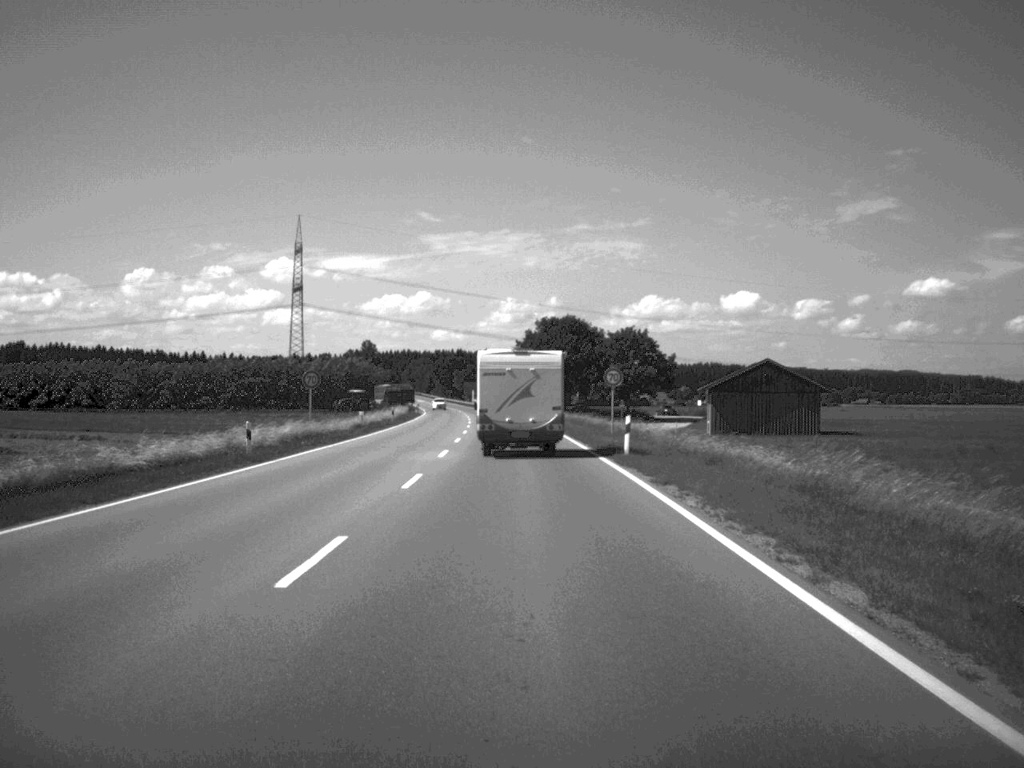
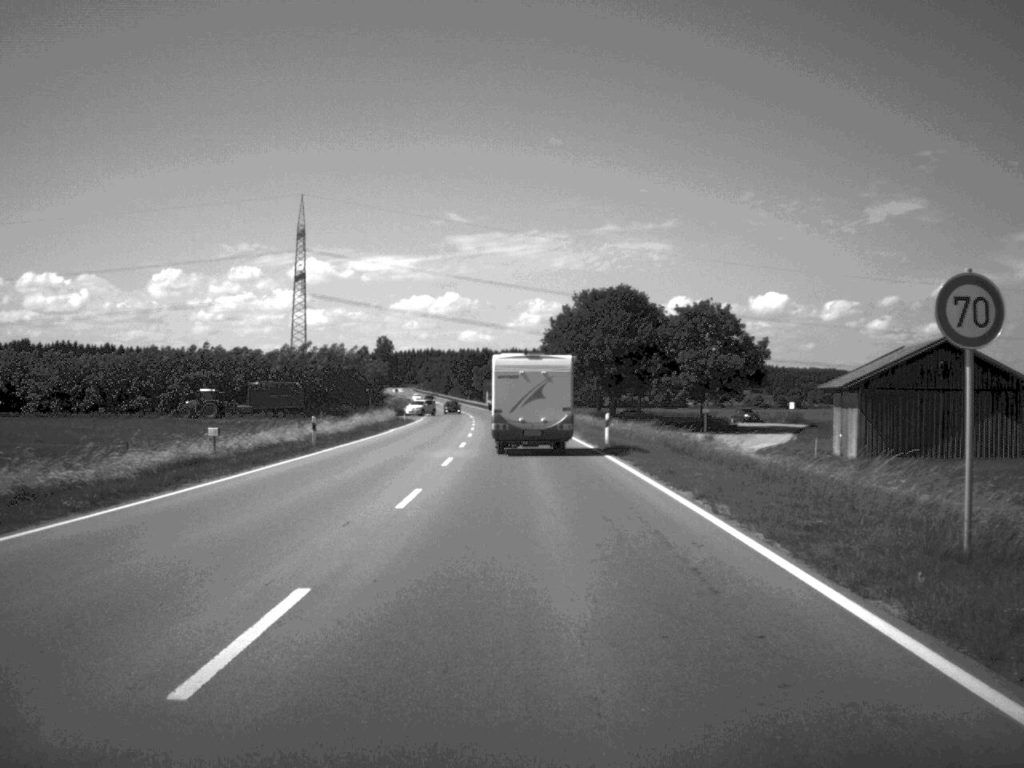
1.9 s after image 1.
(-0.5, +39.5) m; -1°
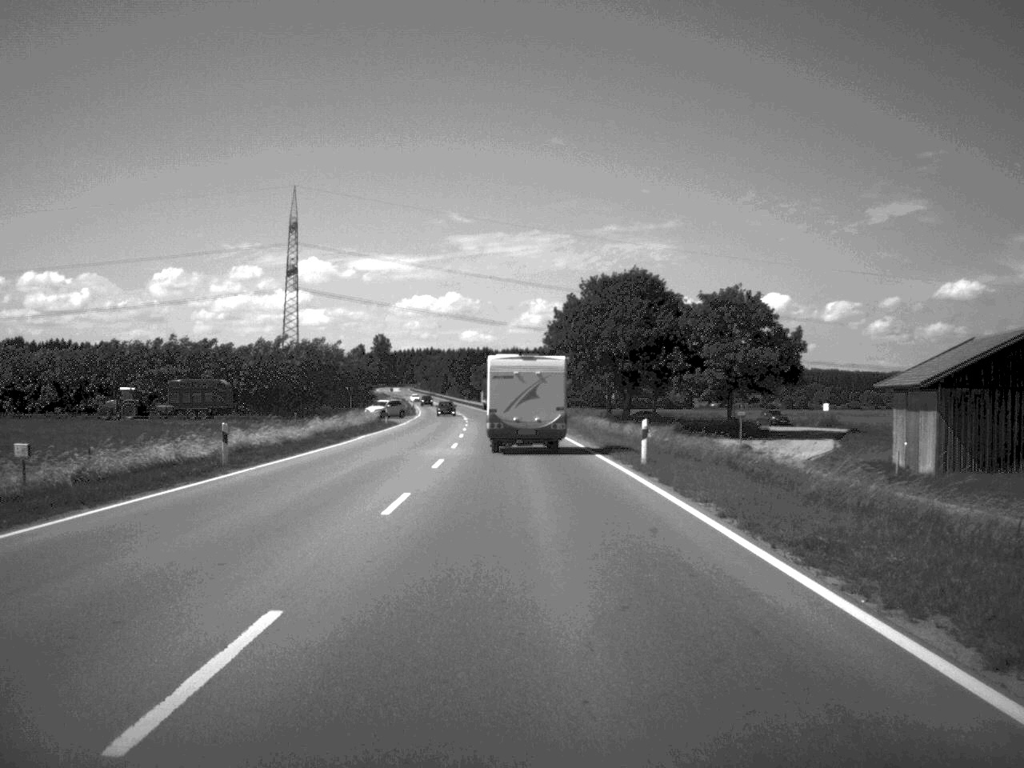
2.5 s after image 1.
(0.0, +12.9) m; 0°
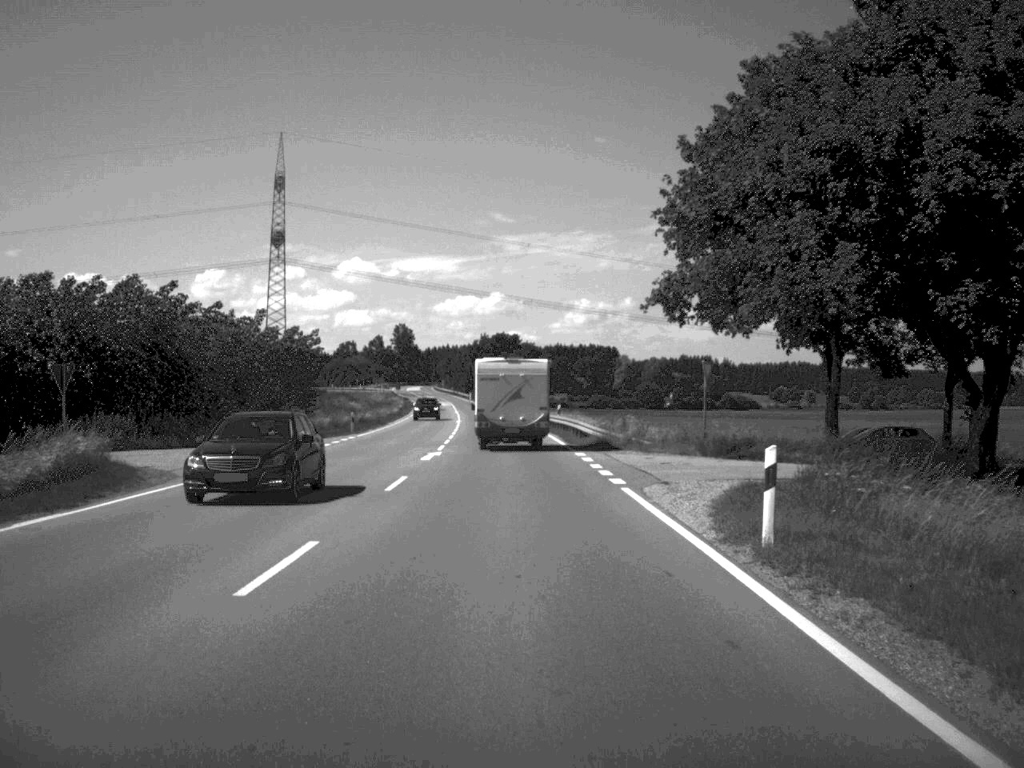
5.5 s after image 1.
(-1.0, +66.3) m; -2°
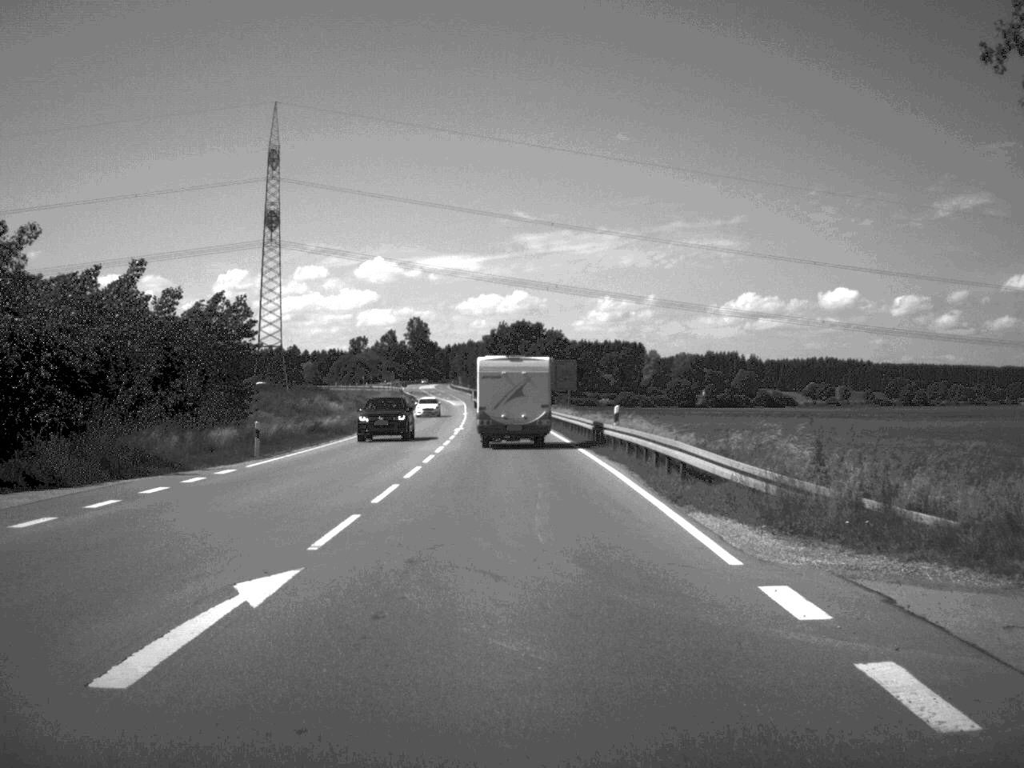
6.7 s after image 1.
(-0.3, +26.6) m; -1°
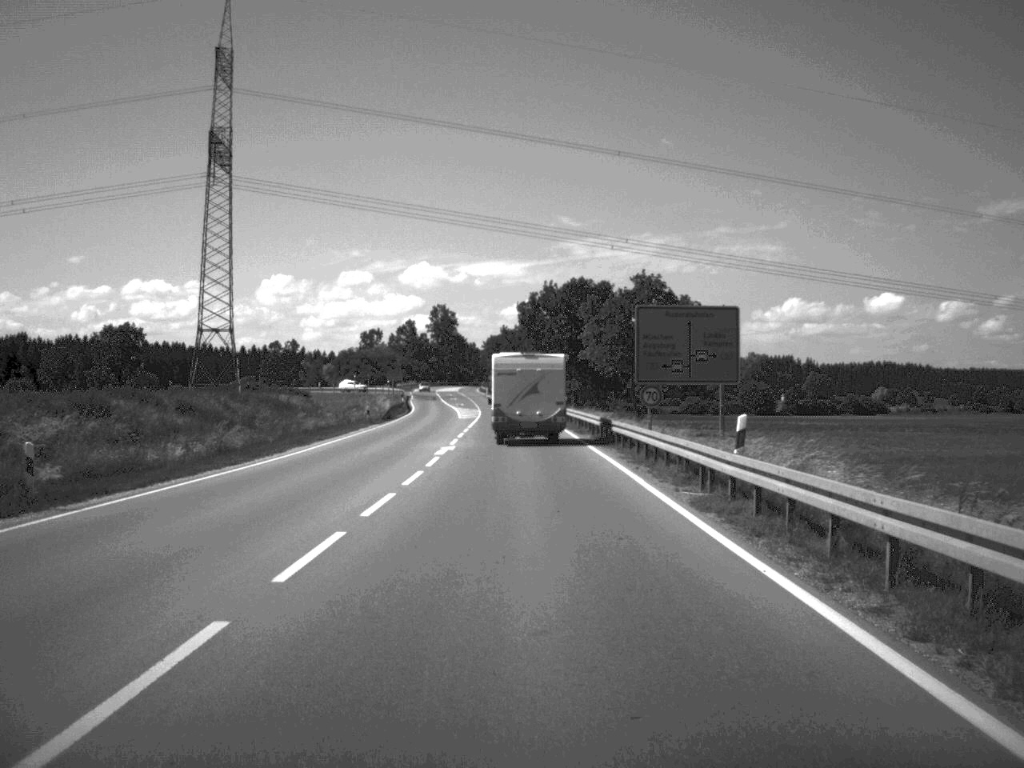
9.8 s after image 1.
(-1.4, +67.4) m; -2°
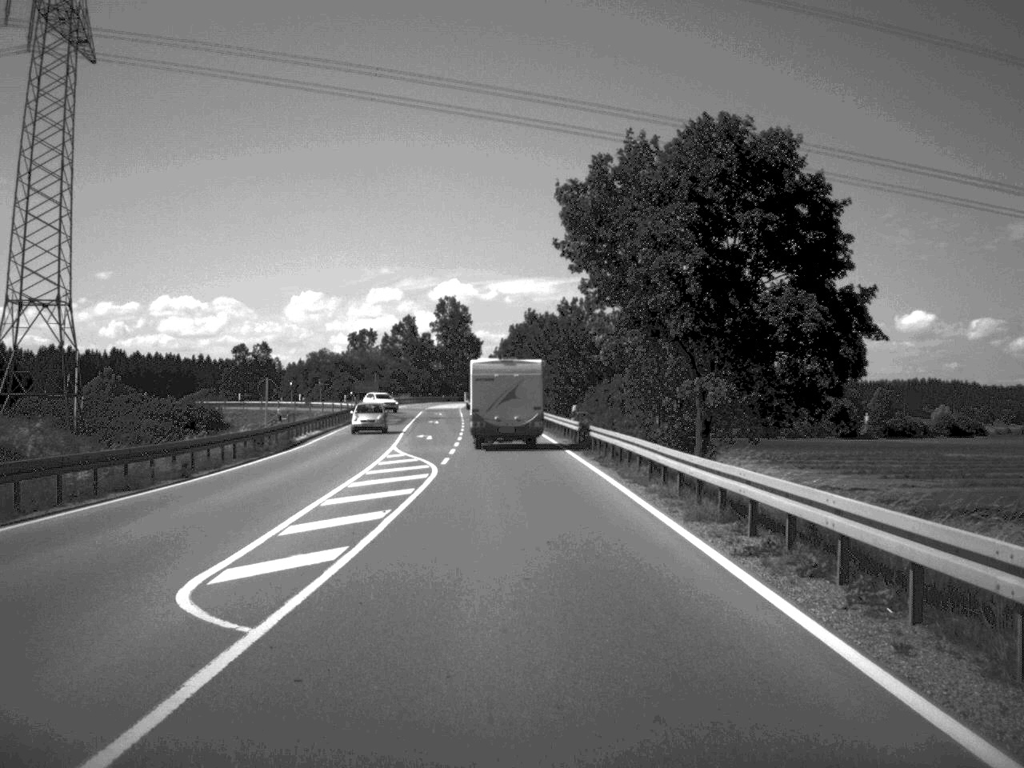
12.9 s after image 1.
(-0.9, +66.5) m; -2°
